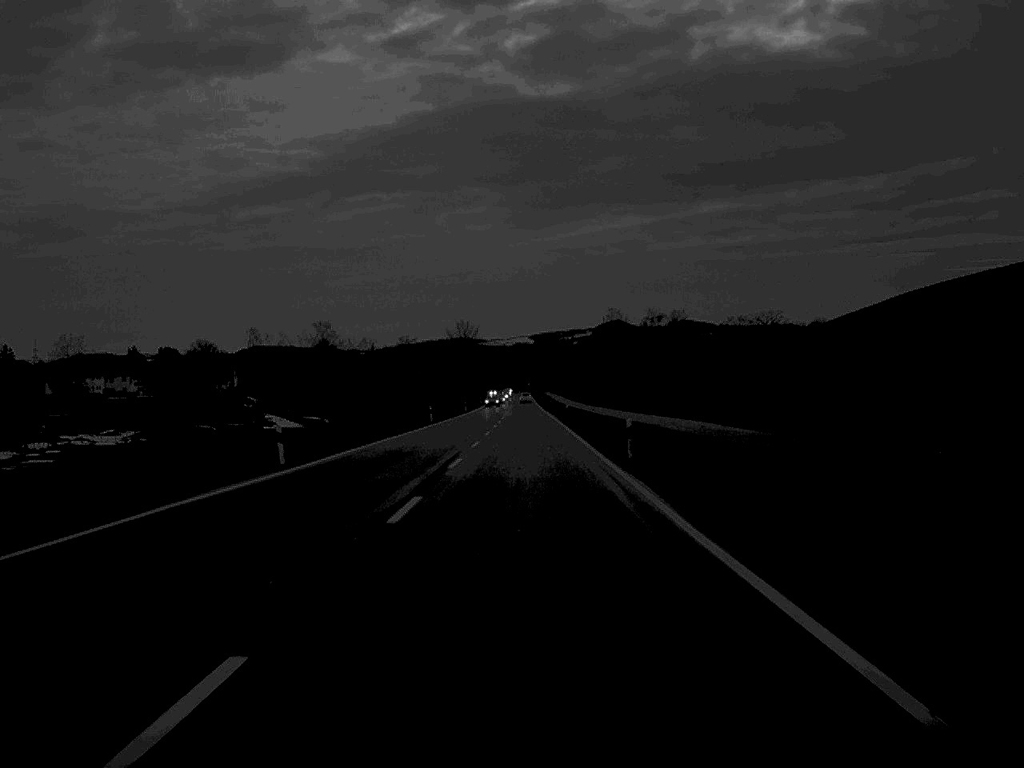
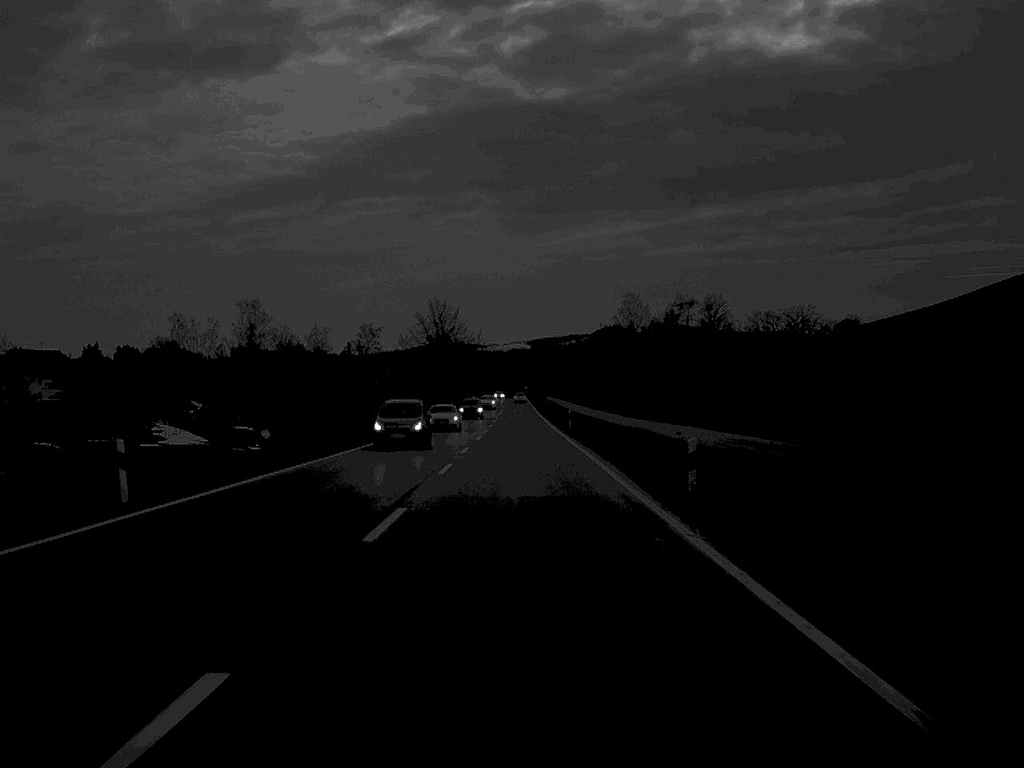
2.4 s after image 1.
(+0.1, +62.7) m; 0°
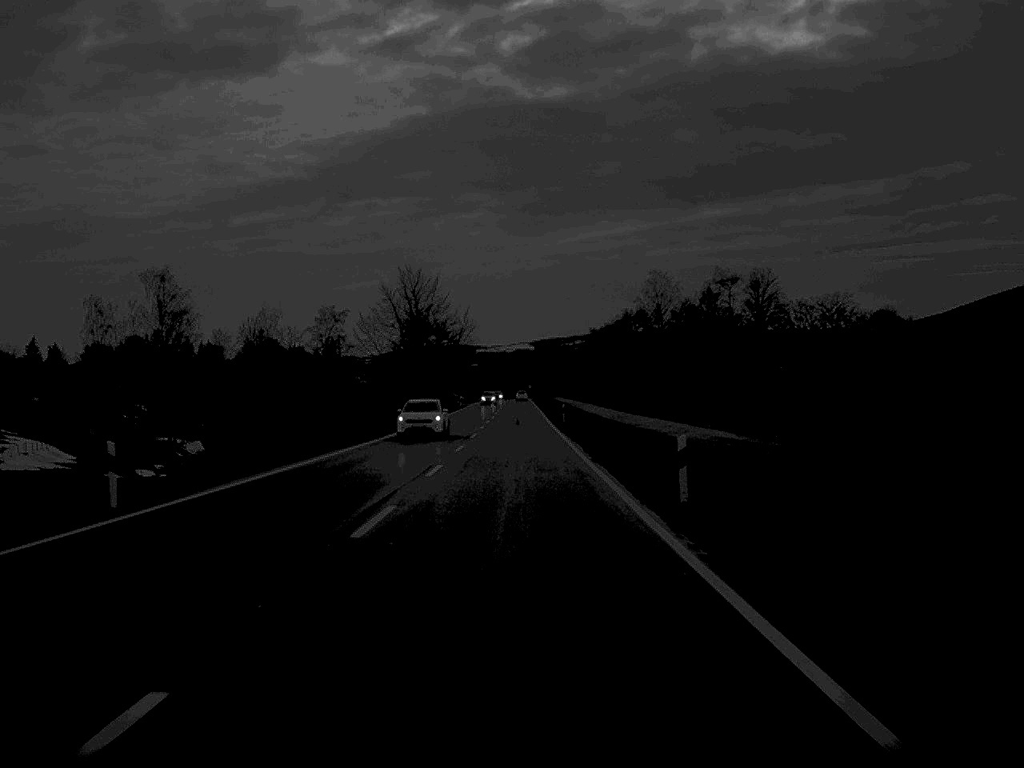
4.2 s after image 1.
(0.0, +47.8) m; 0°
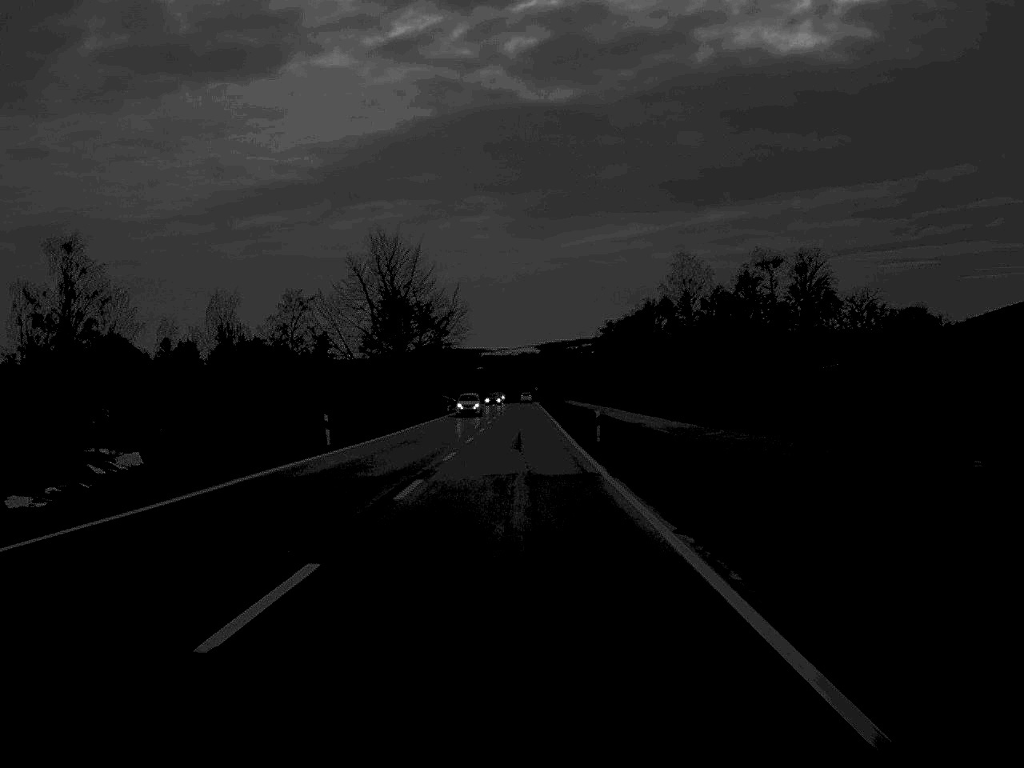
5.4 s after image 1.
(-0.1, +30.1) m; 0°
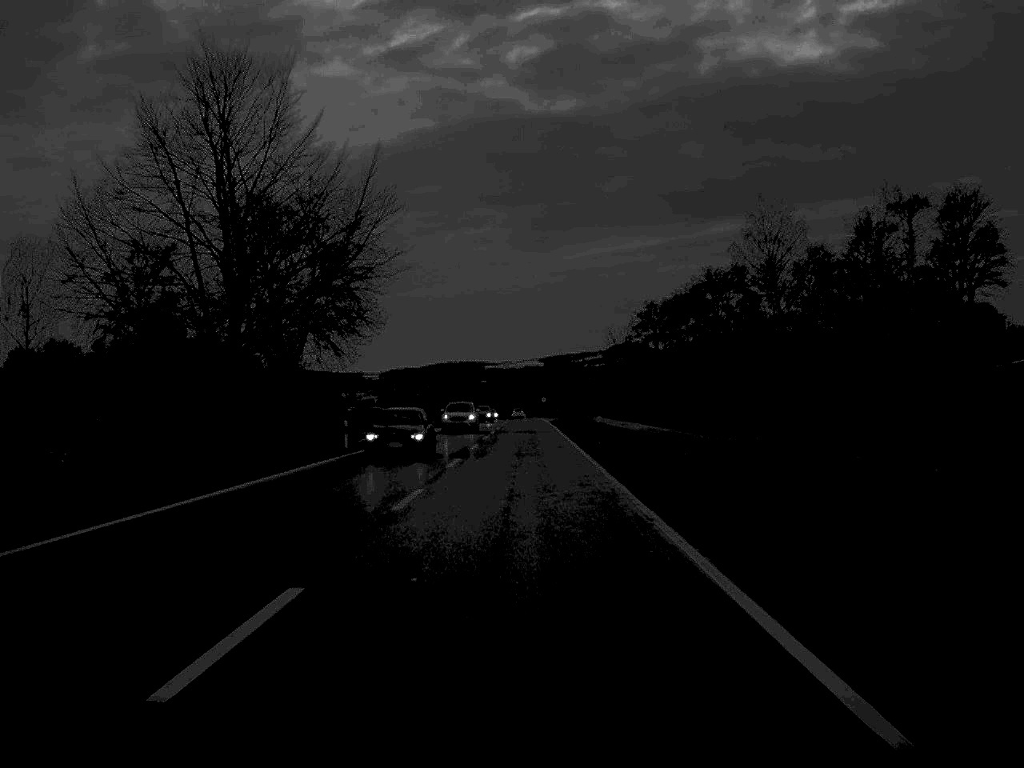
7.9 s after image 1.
(0.0, +60.9) m; 0°
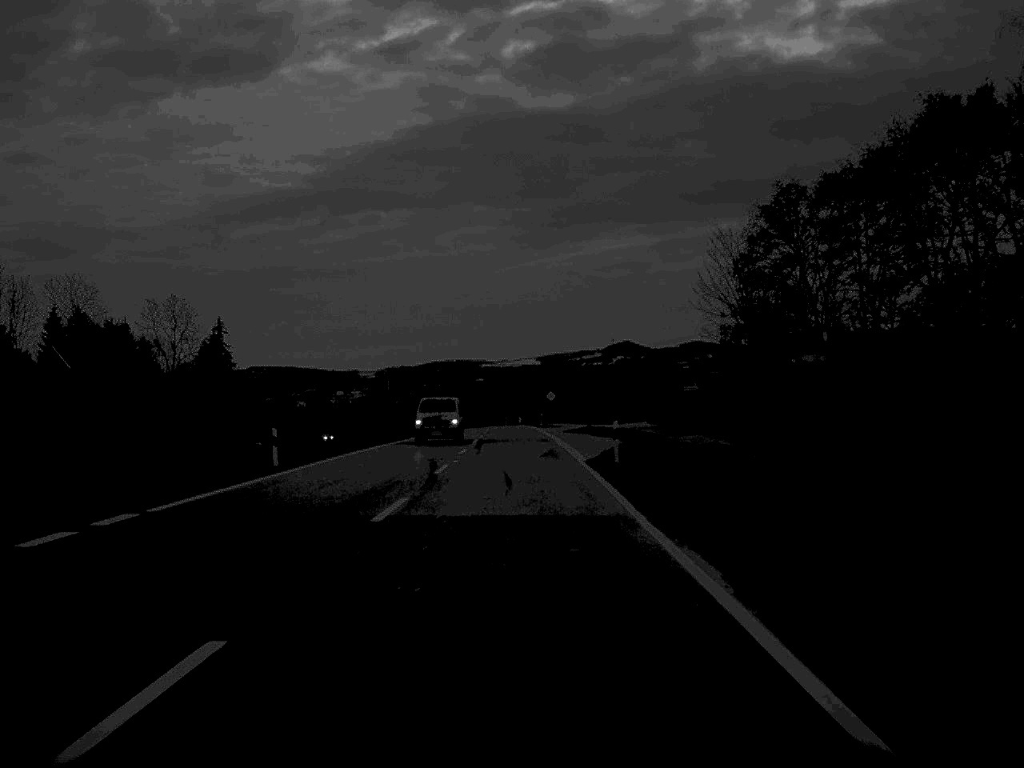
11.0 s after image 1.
(+0.3, +74.6) m; 0°
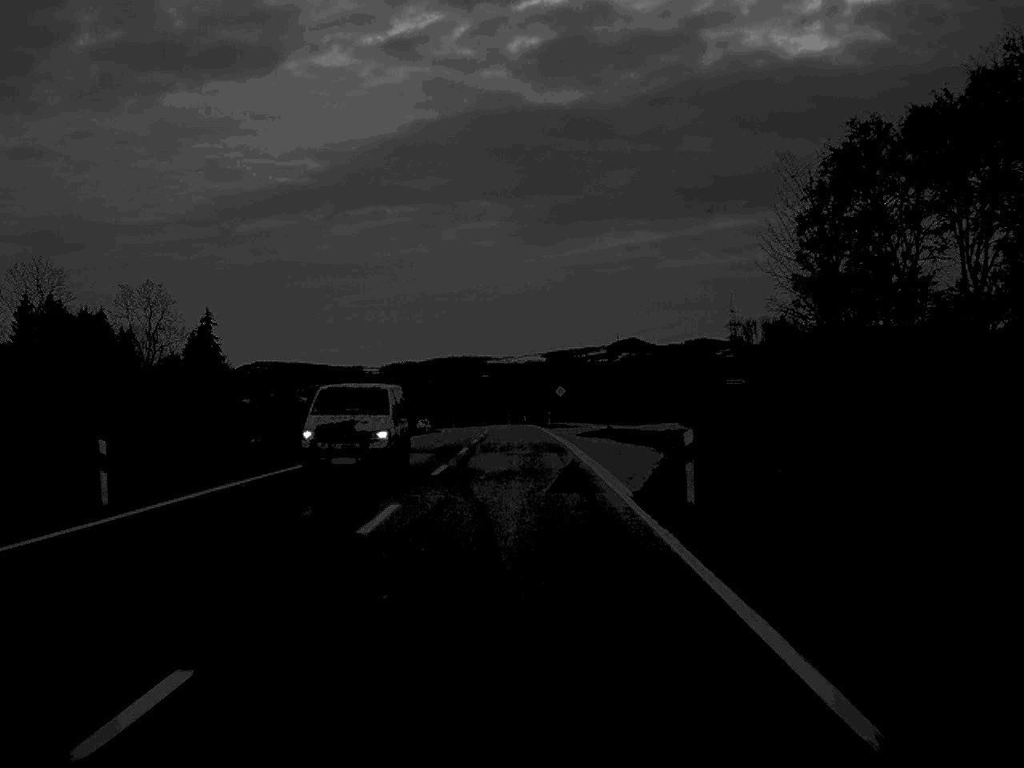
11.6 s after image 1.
(0.0, +14.0) m; 0°
